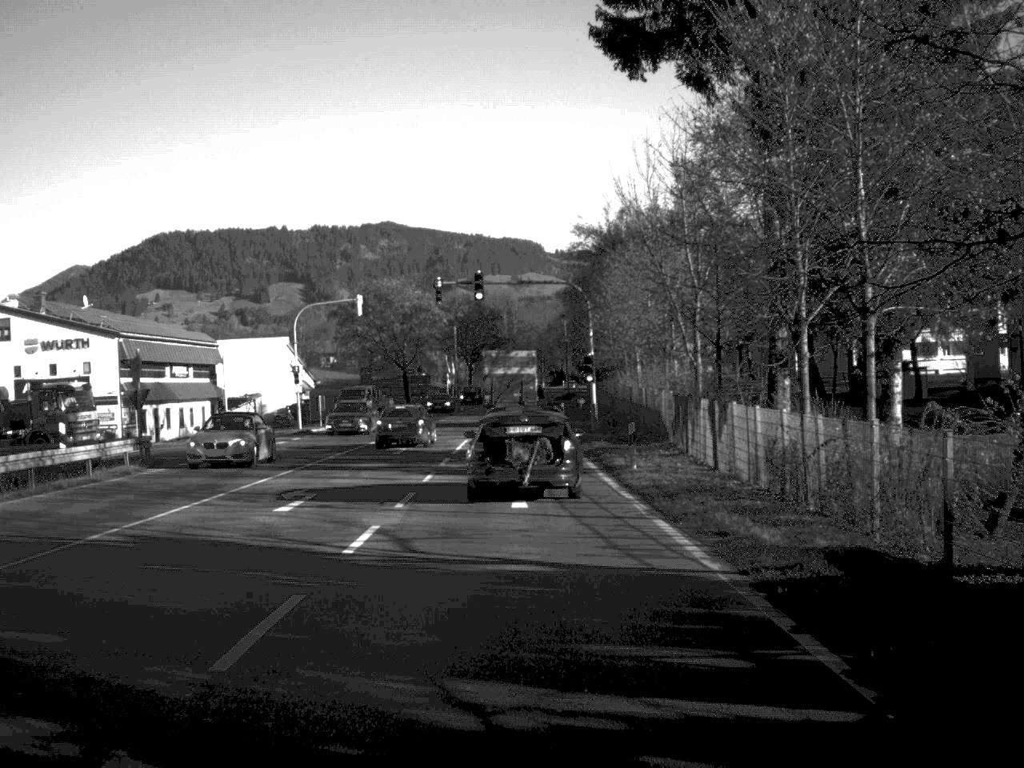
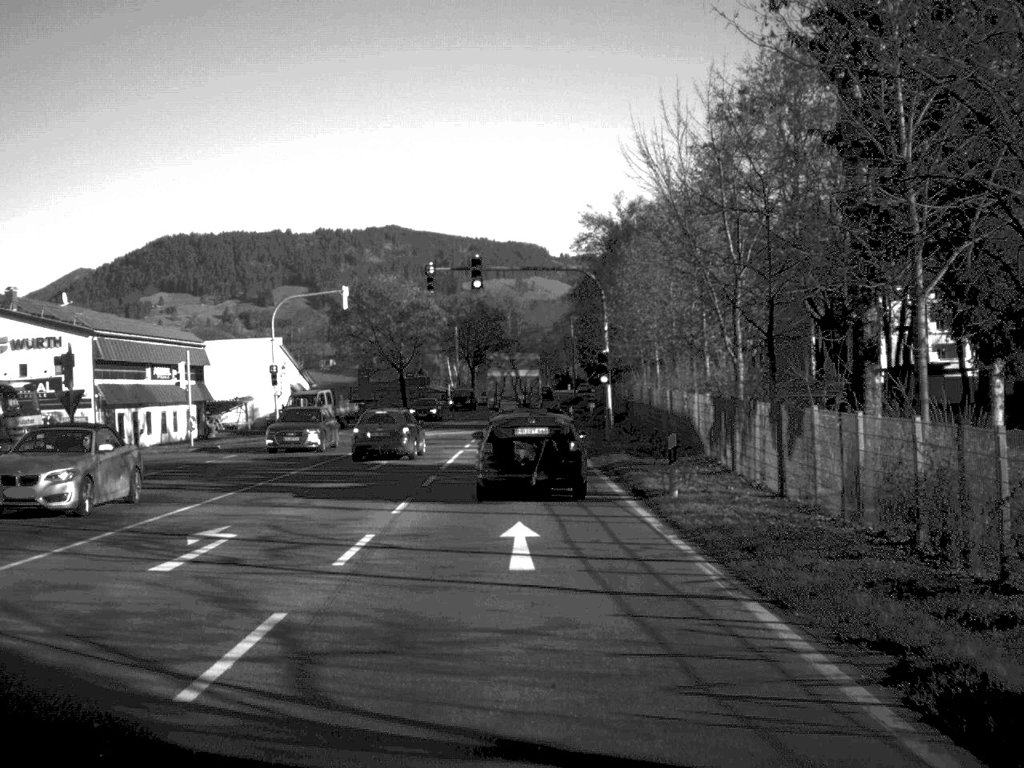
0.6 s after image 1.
(0.0, +6.6) m; 0°
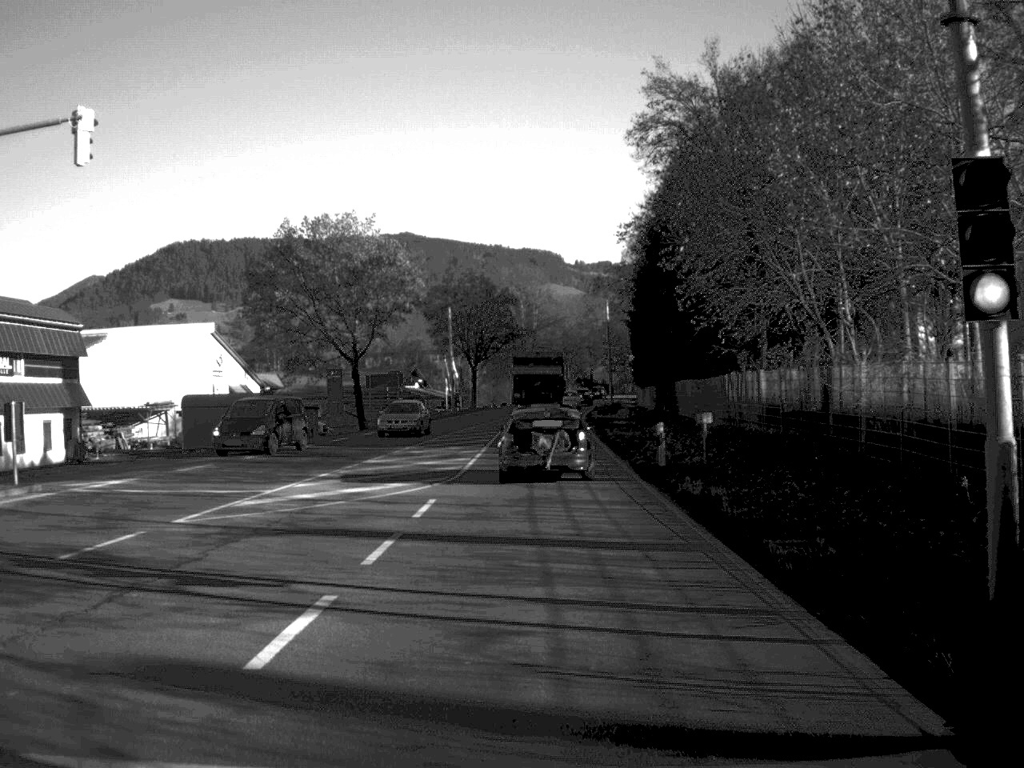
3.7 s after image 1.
(-0.3, +35.4) m; -1°
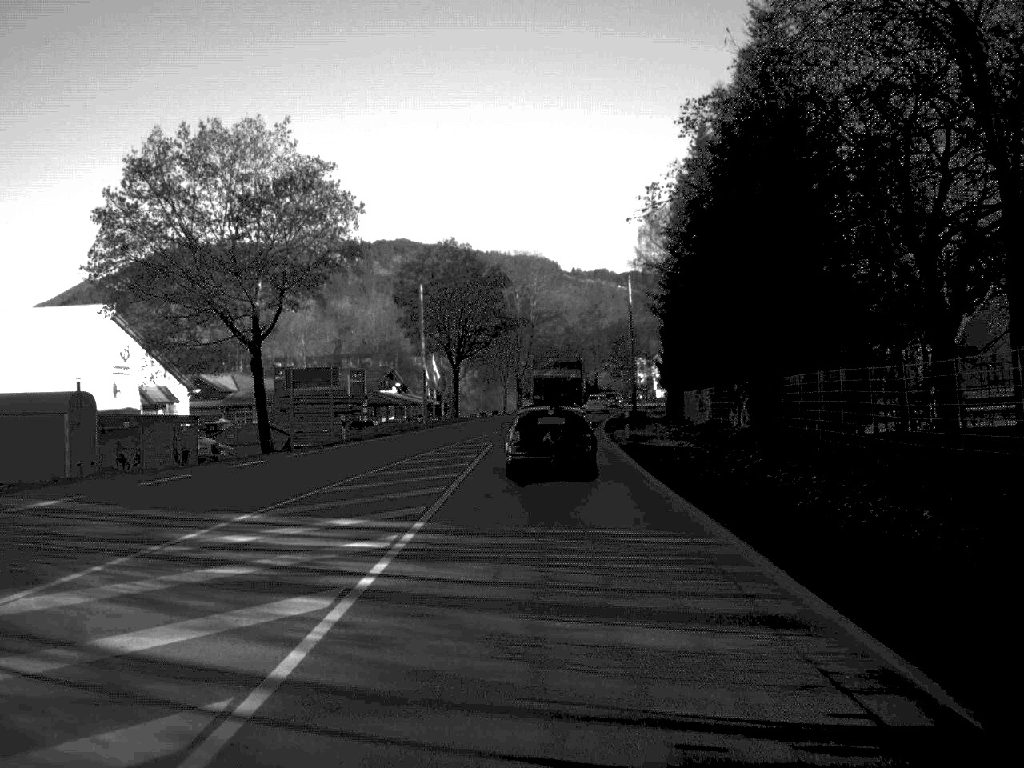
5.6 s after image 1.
(0.0, +23.6) m; 0°
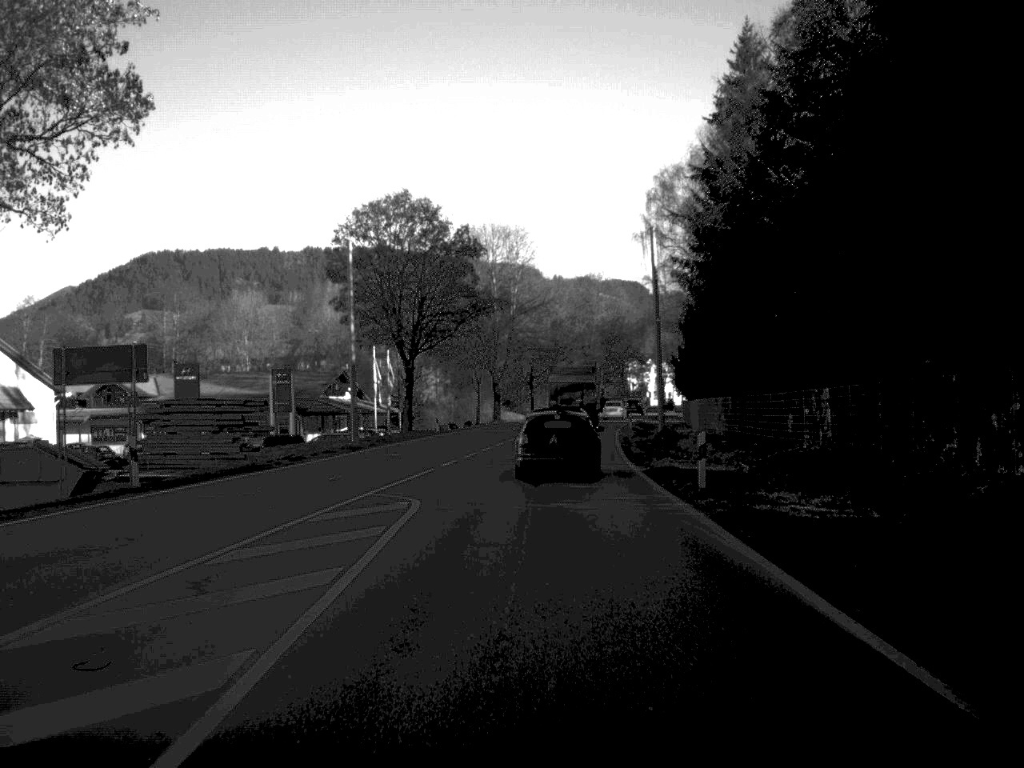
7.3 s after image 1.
(+0.2, +23.3) m; +1°
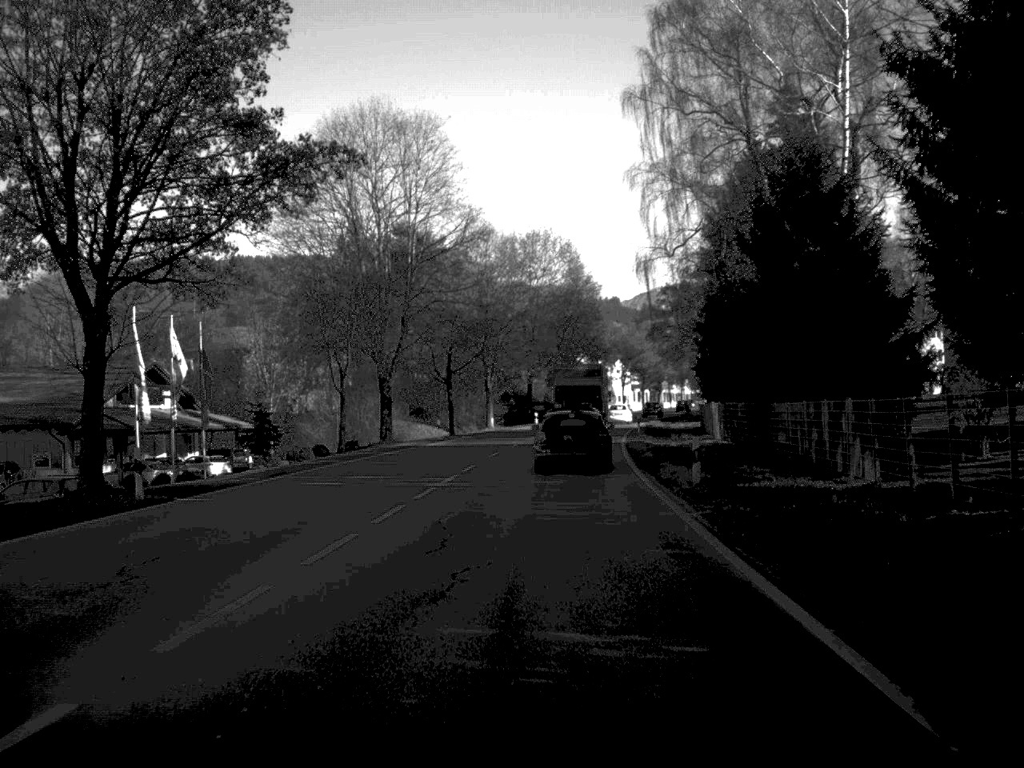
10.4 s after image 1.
(+1.1, +42.1) m; +3°
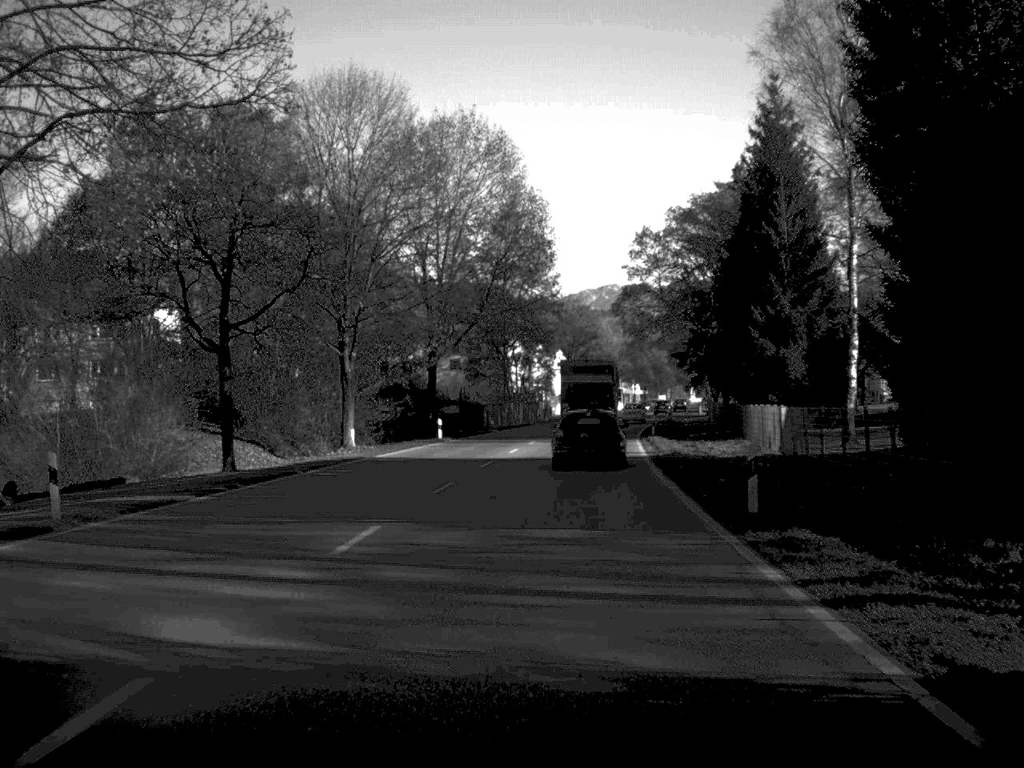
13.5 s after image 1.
(+1.3, +44.6) m; +3°
